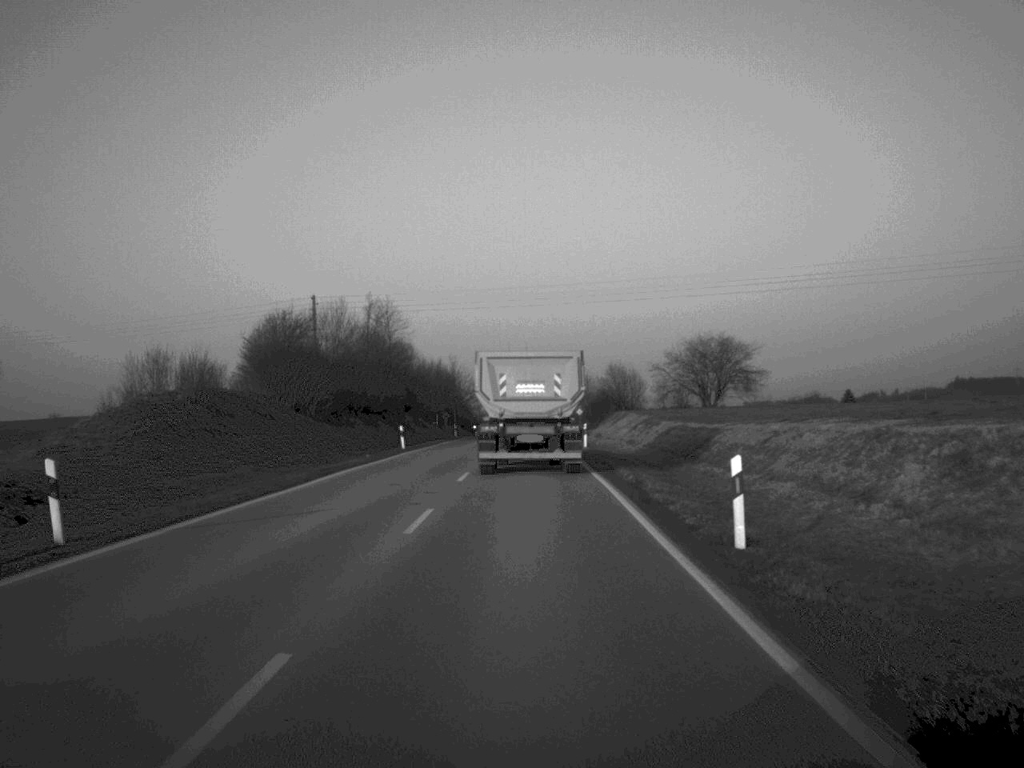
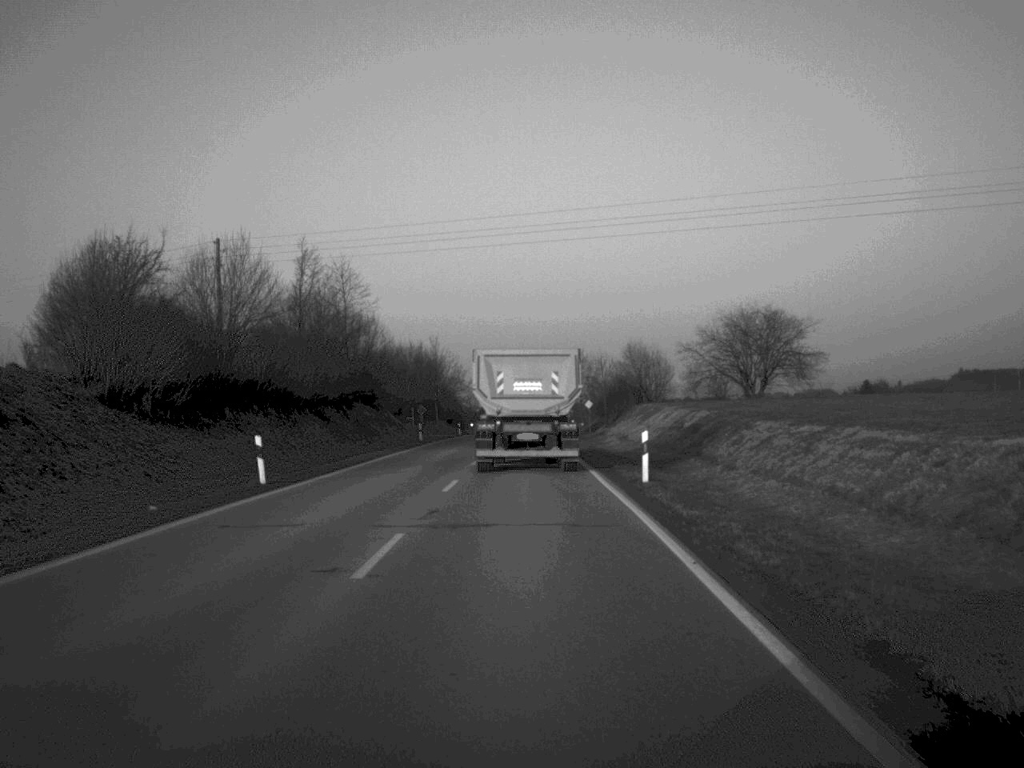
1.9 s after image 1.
(0.0, +28.4) m; 0°
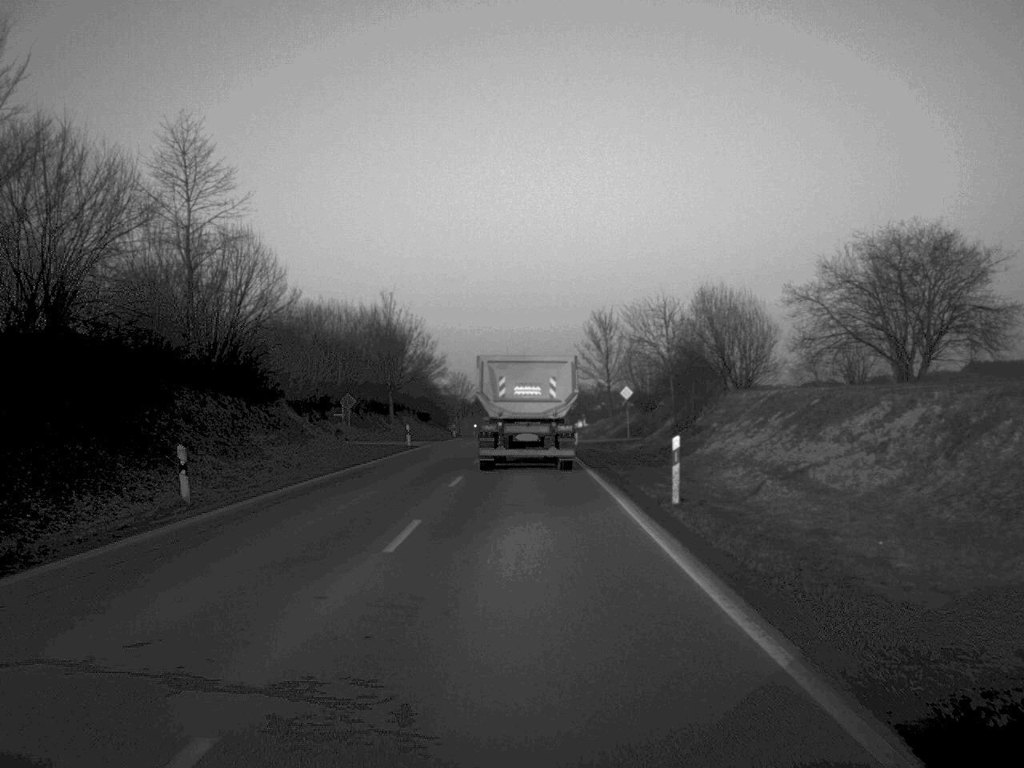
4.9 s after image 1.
(0.0, +45.4) m; 0°
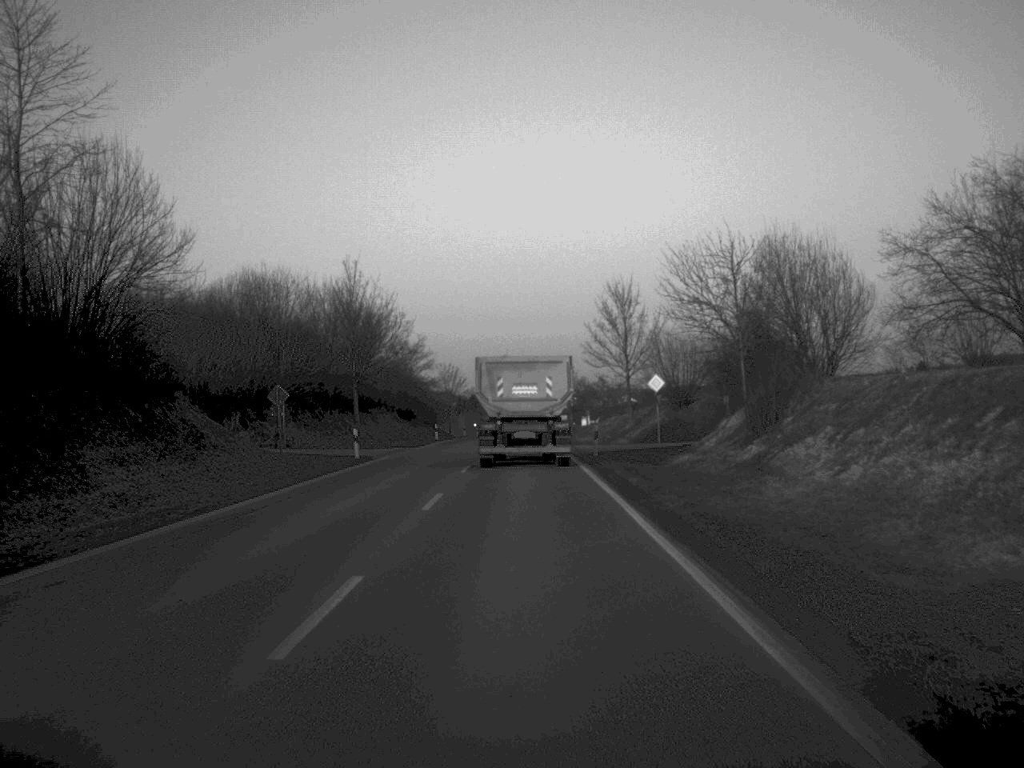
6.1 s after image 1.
(0.0, +18.0) m; 0°
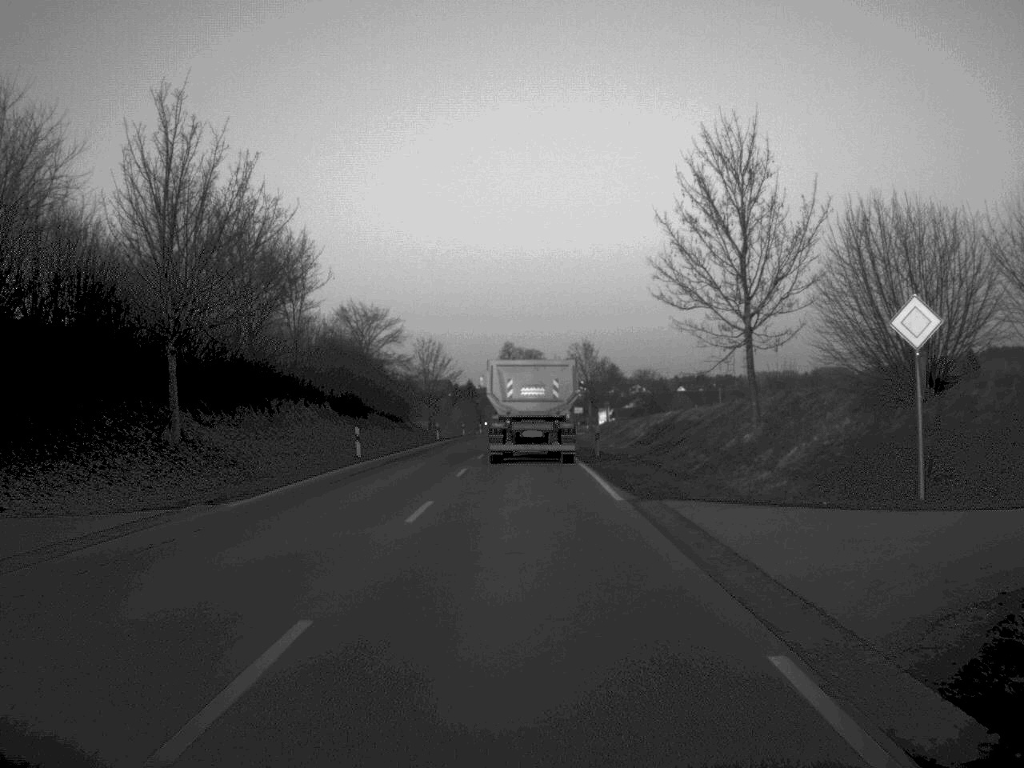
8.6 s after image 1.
(0.0, +38.2) m; 0°
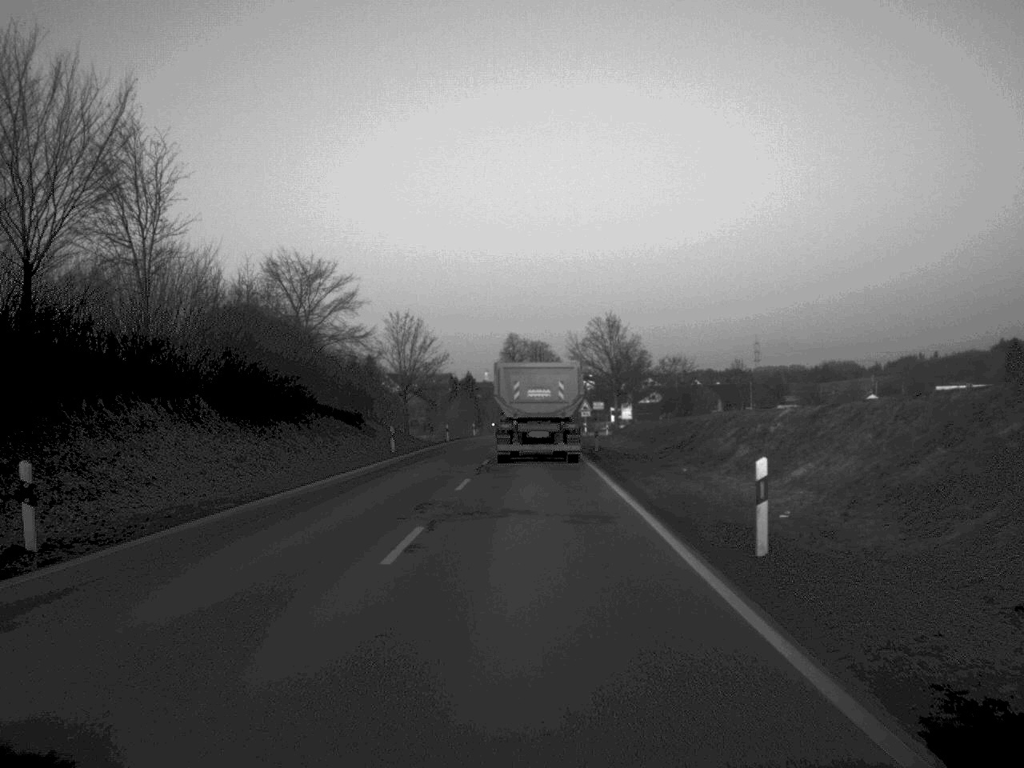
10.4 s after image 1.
(-0.1, +28.3) m; 0°
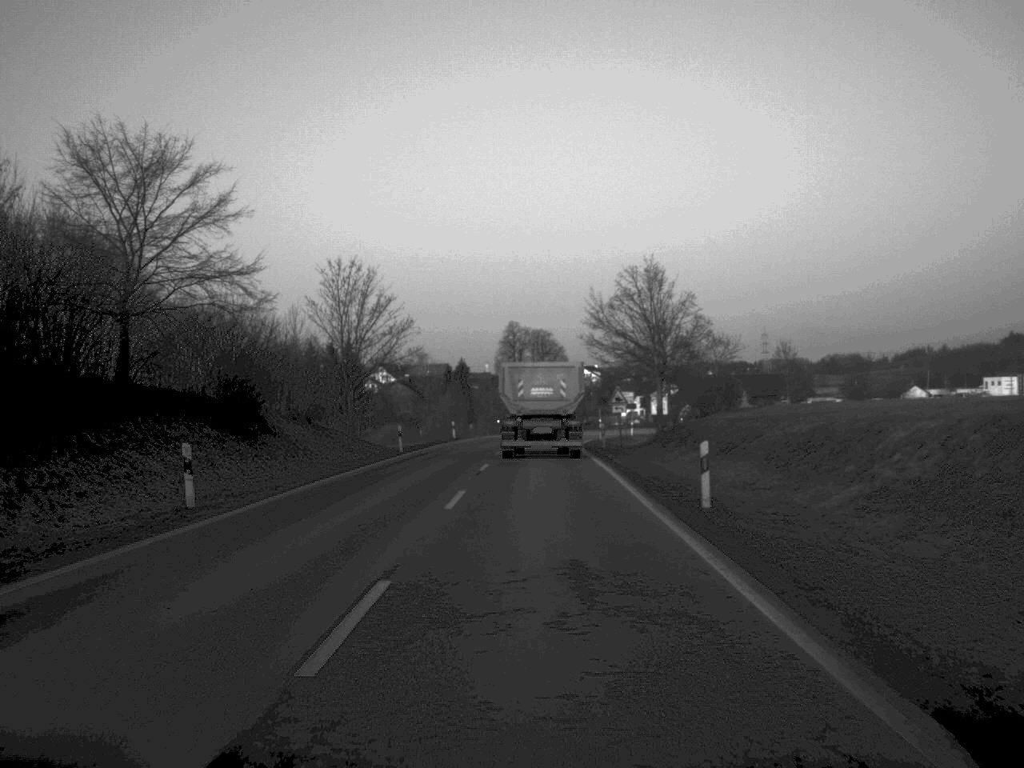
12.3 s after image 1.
(0.0, +29.4) m; 0°
